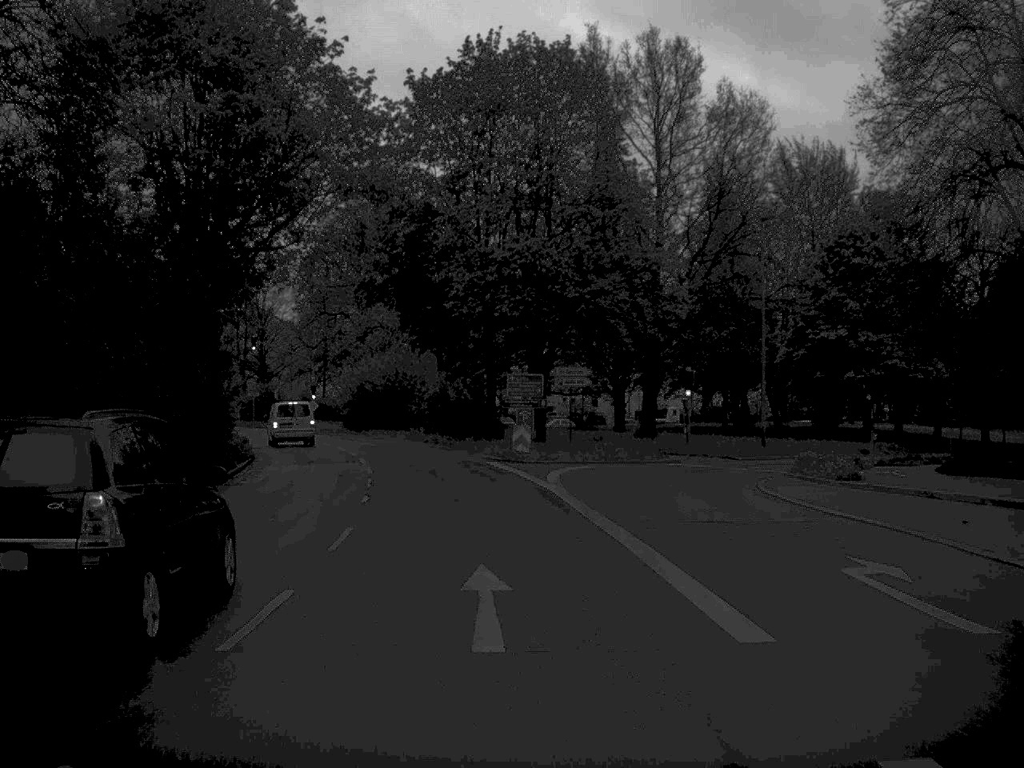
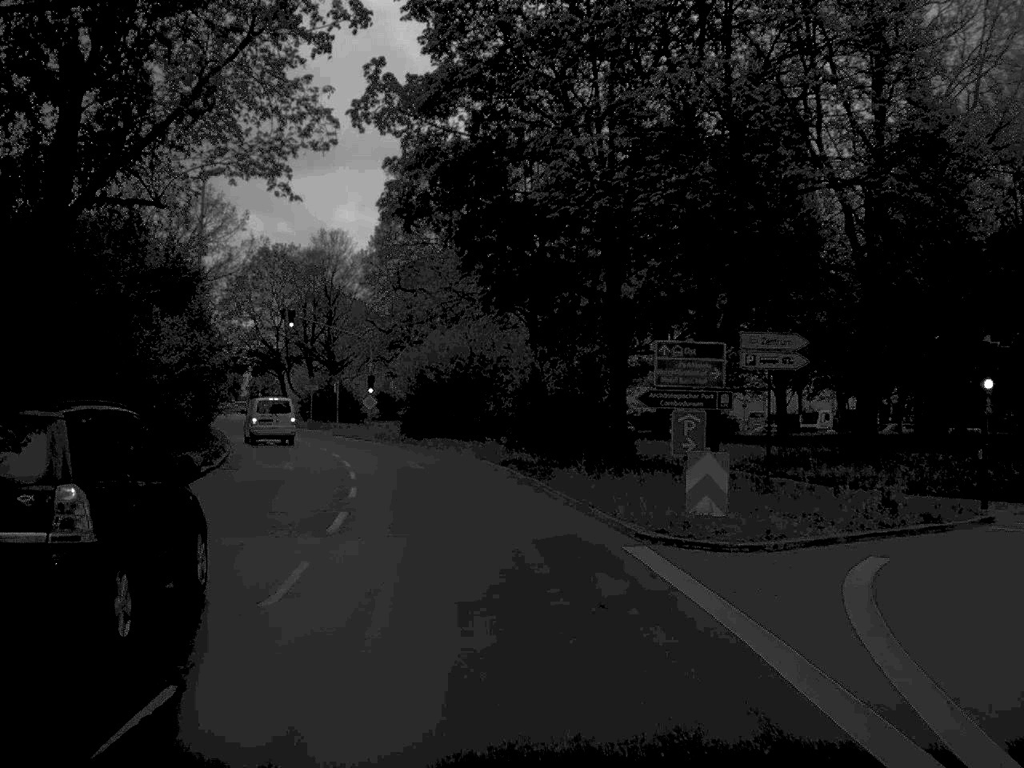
(-0.9, +21.8) m; -5°
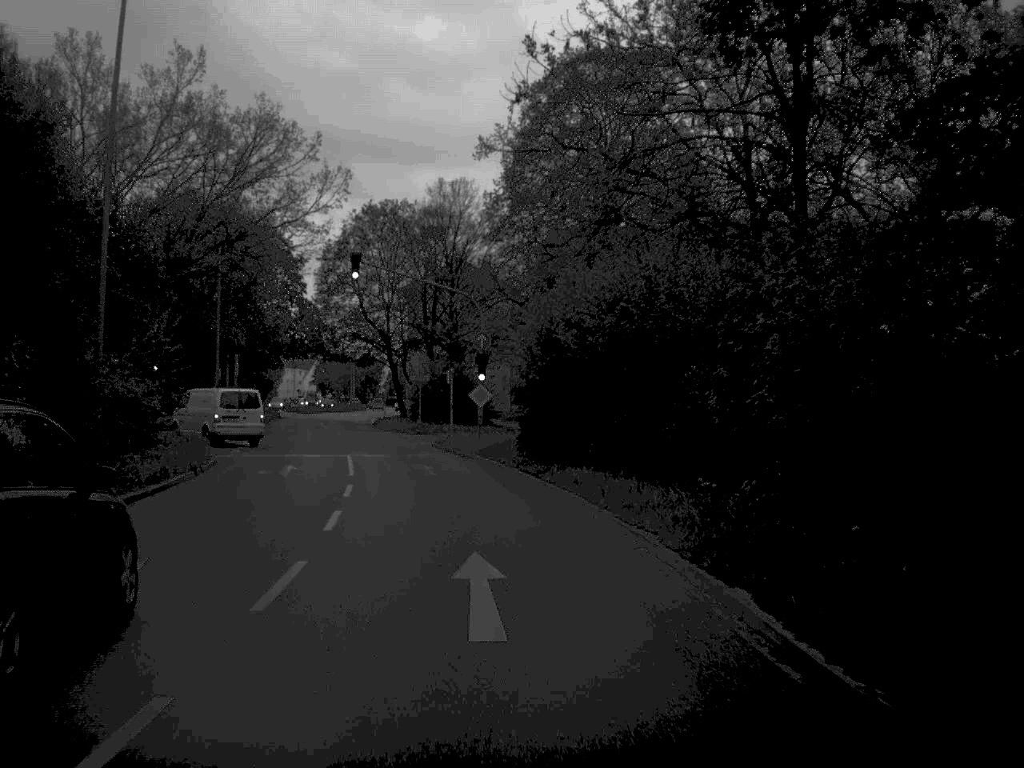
(-1.4, +24.1) m; -7°
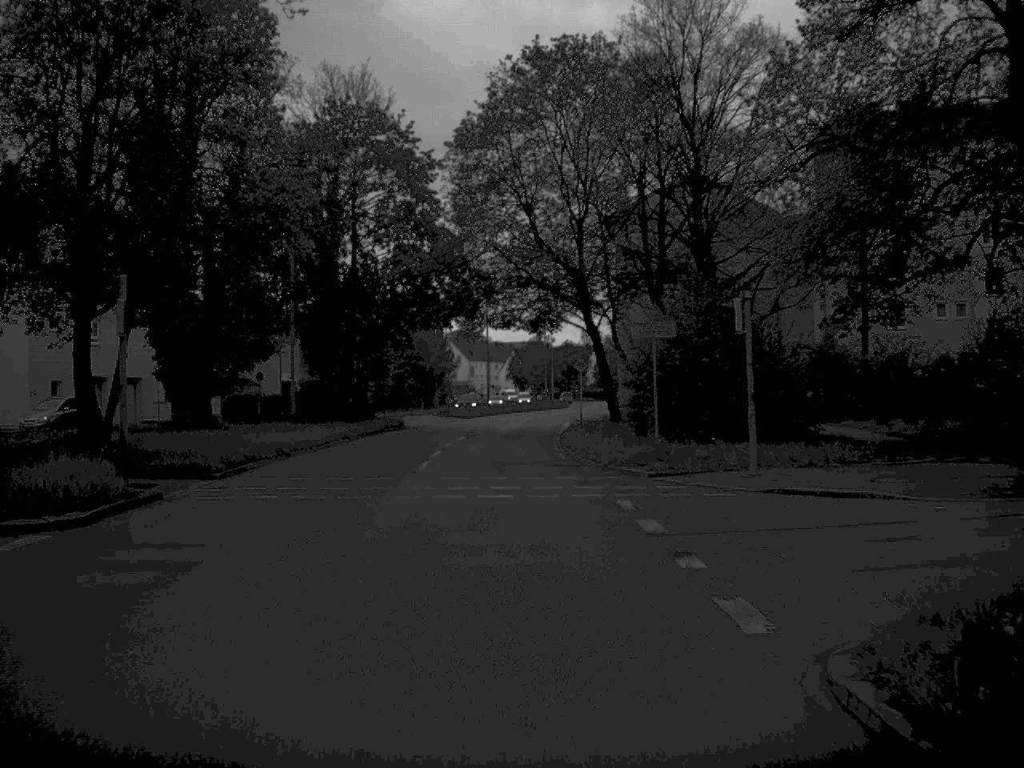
(-3.9, +41.3) m; -10°
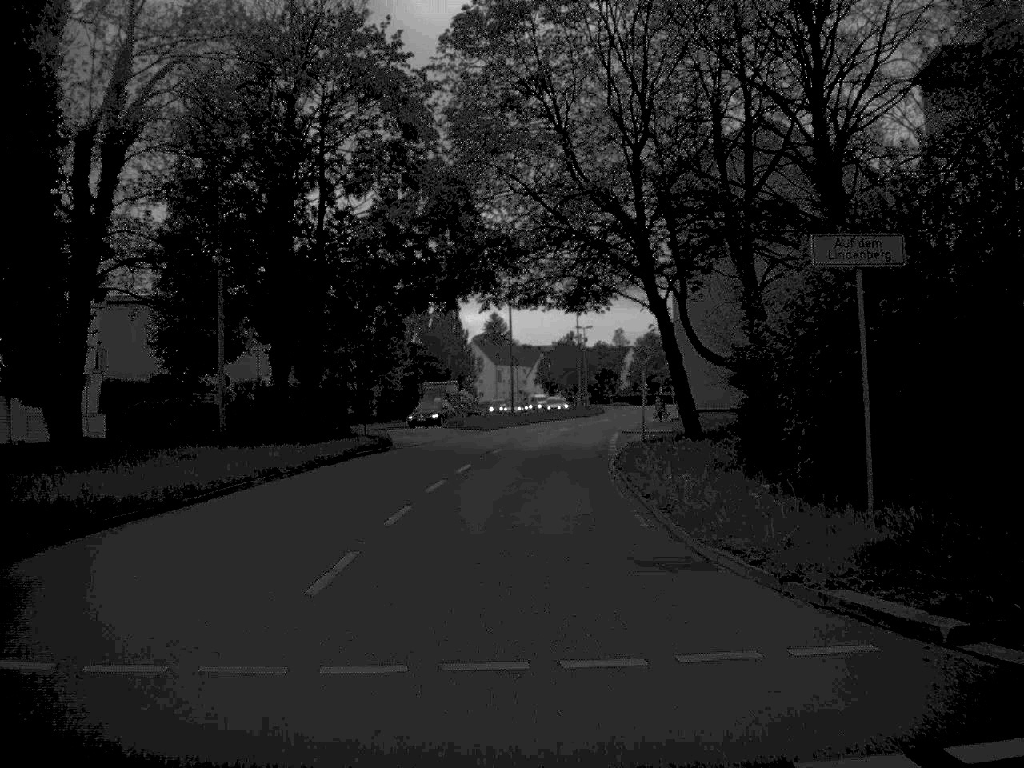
(-0.2, +16.1) m; -1°
